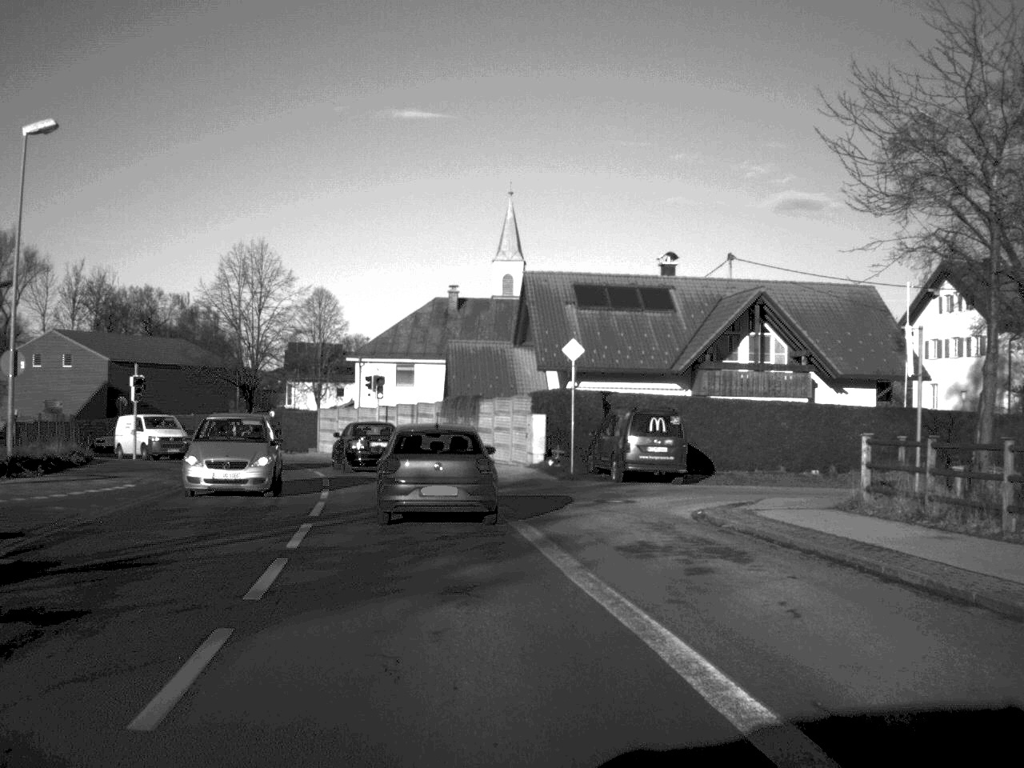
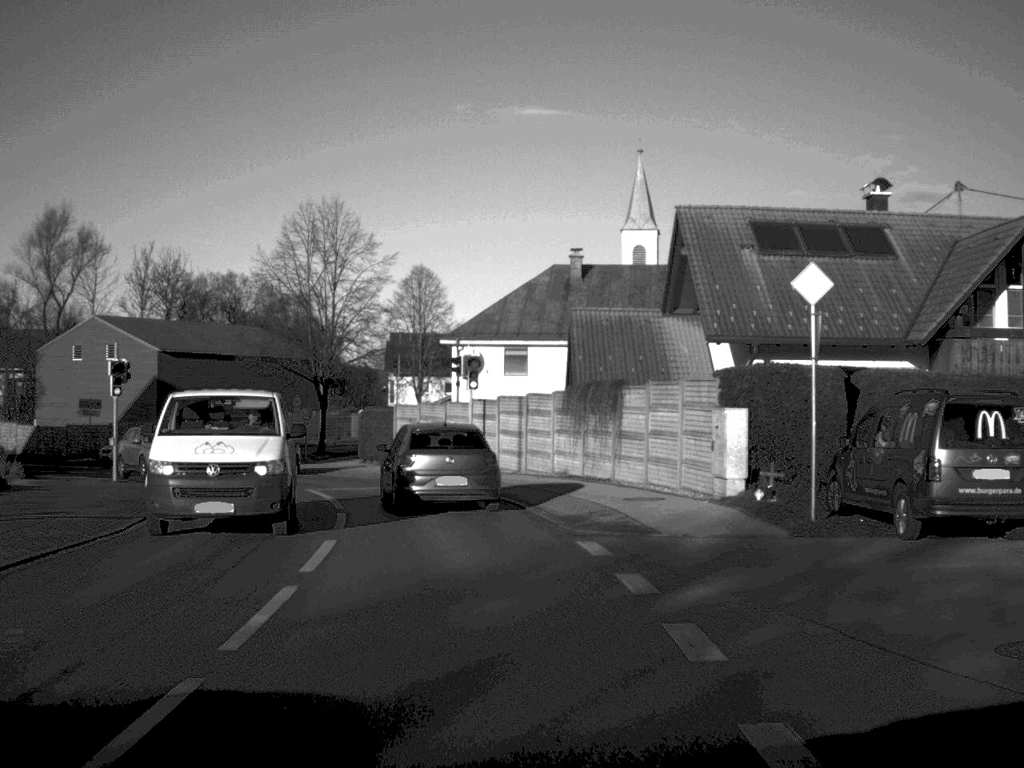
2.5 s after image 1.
(-0.9, +15.6) m; -6°
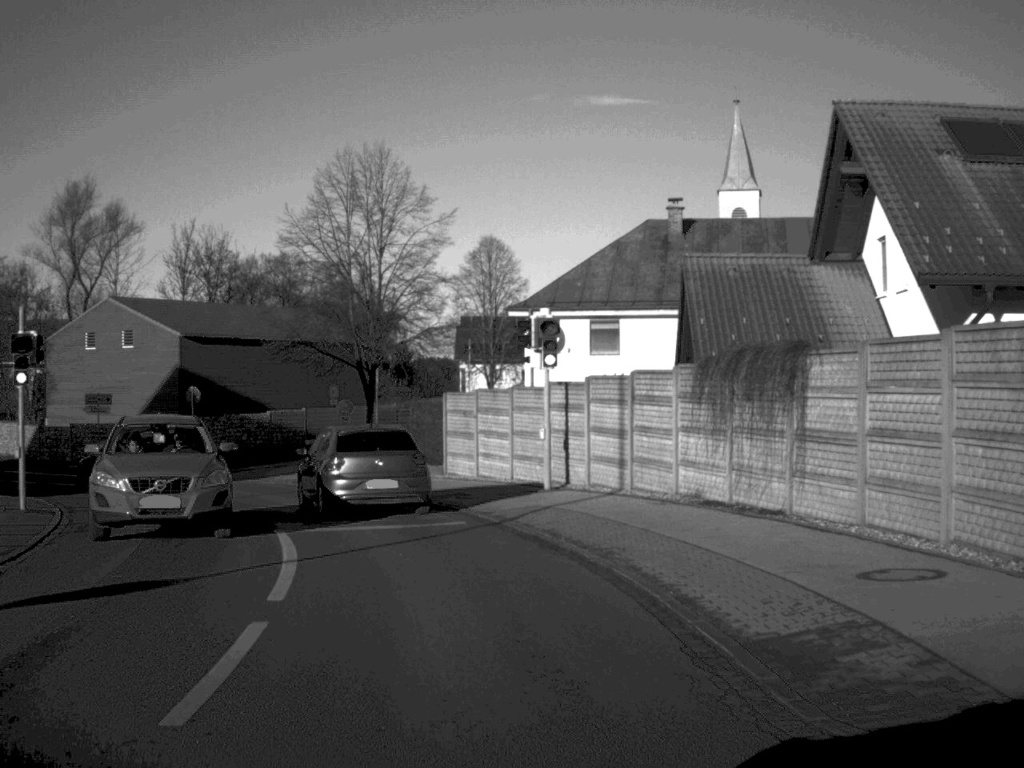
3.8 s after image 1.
(-0.3, +11.2) m; -4°
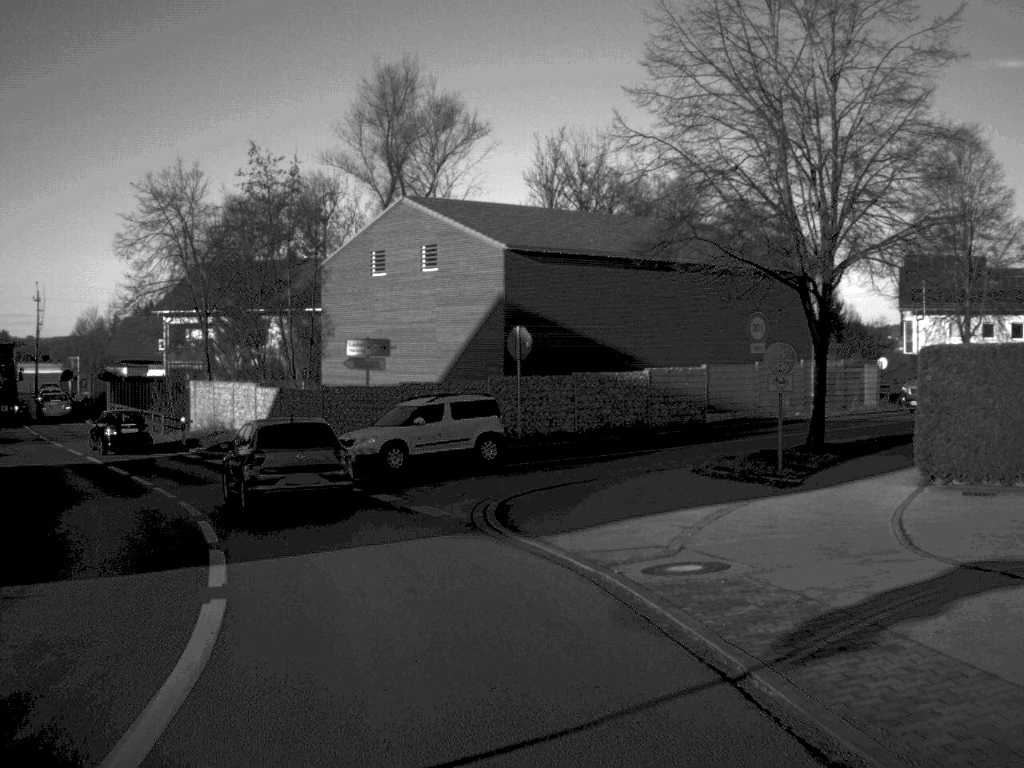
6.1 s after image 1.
(-3.3, +22.9) m; -19°
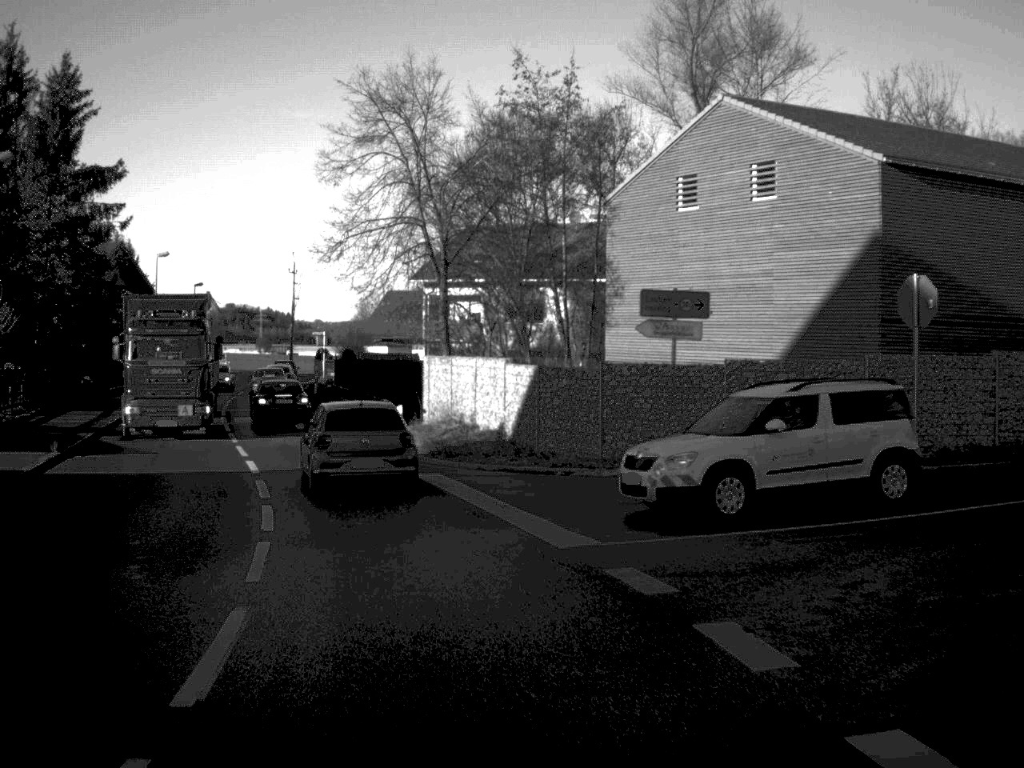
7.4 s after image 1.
(-1.6, +13.5) m; -13°
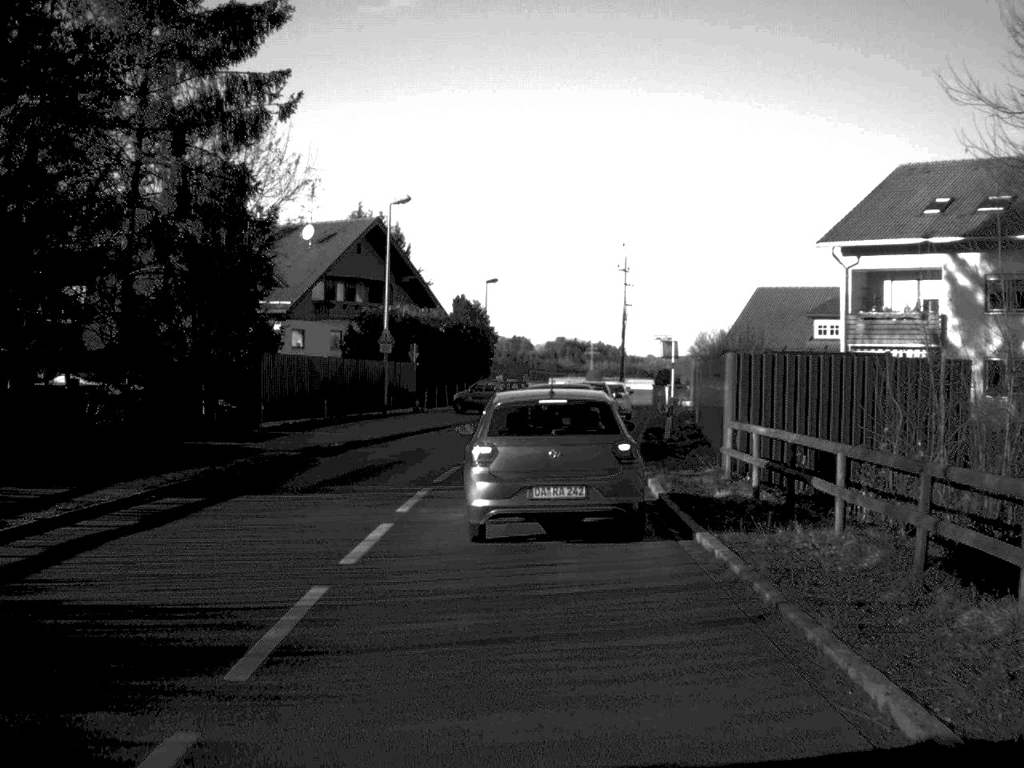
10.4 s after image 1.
(-5.0, +30.6) m; -14°
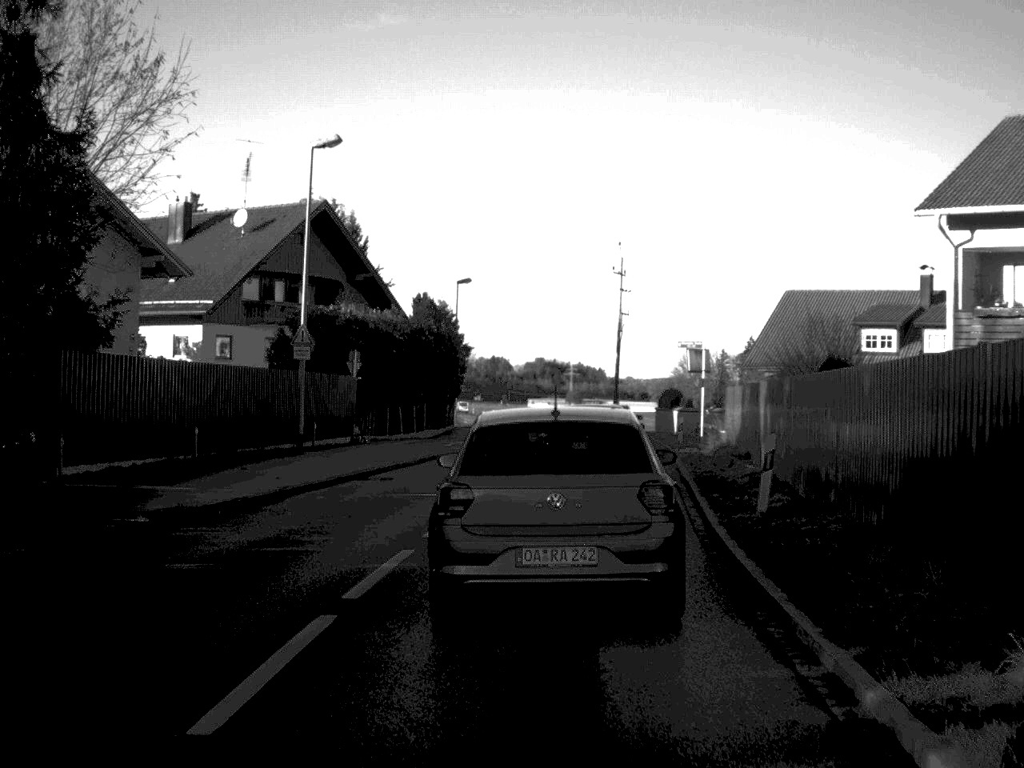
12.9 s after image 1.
(0.0, +13.5) m; +1°
